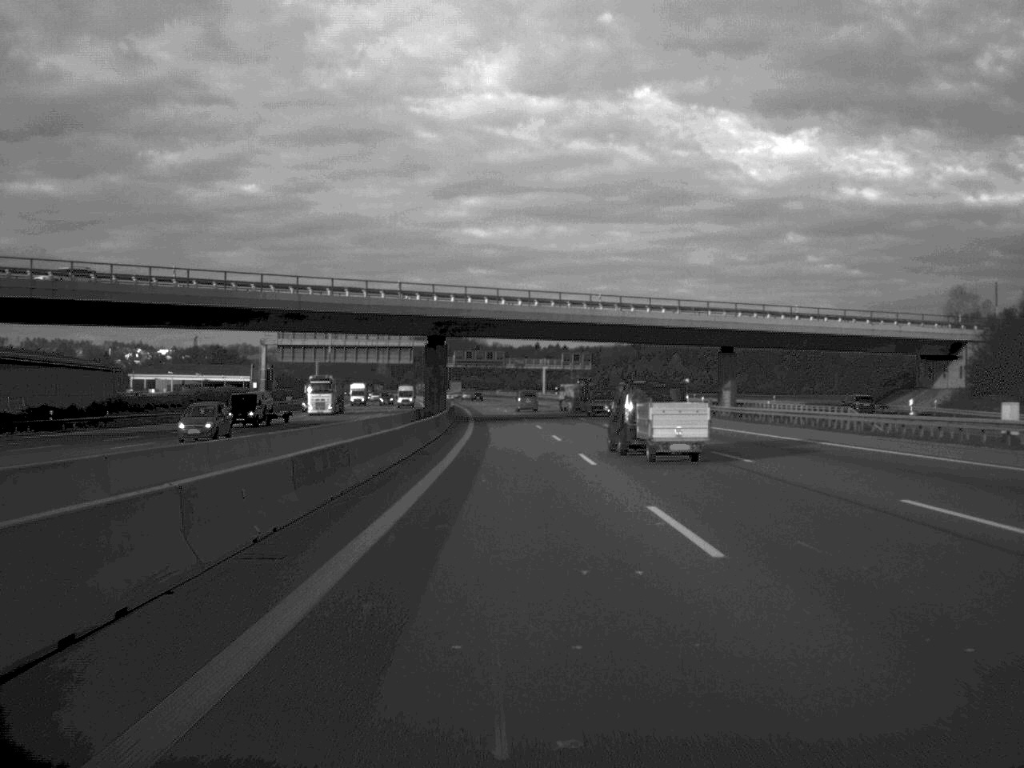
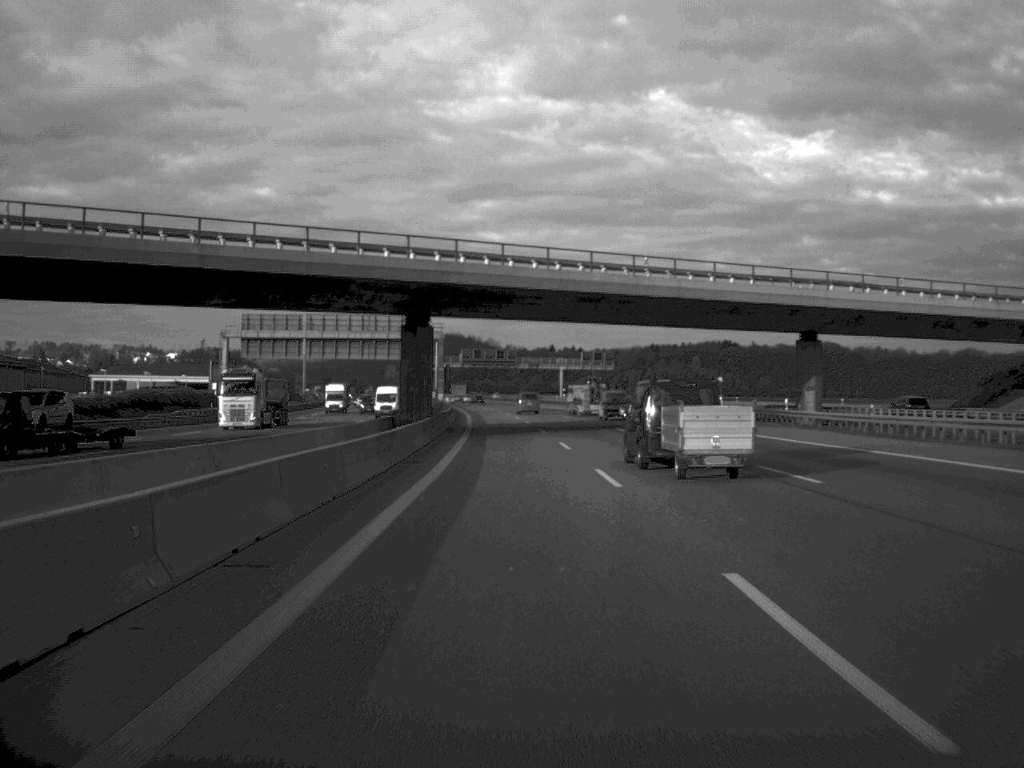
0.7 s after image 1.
(-0.2, +25.0) m; -1°
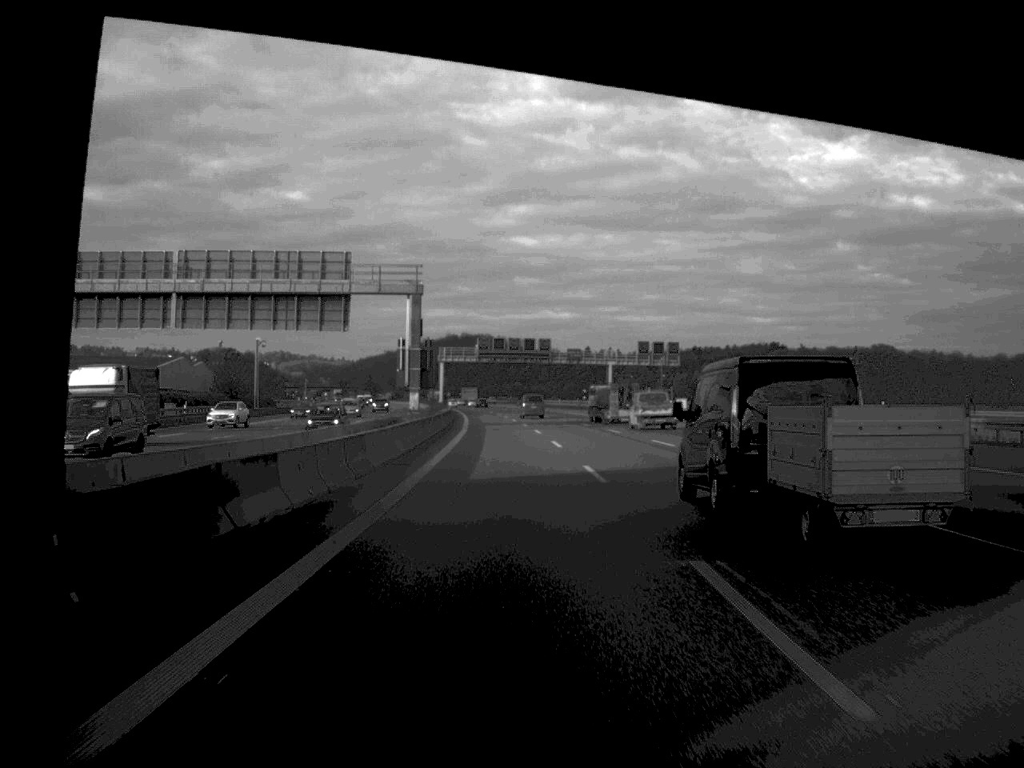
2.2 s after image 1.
(-0.6, +52.4) m; -1°
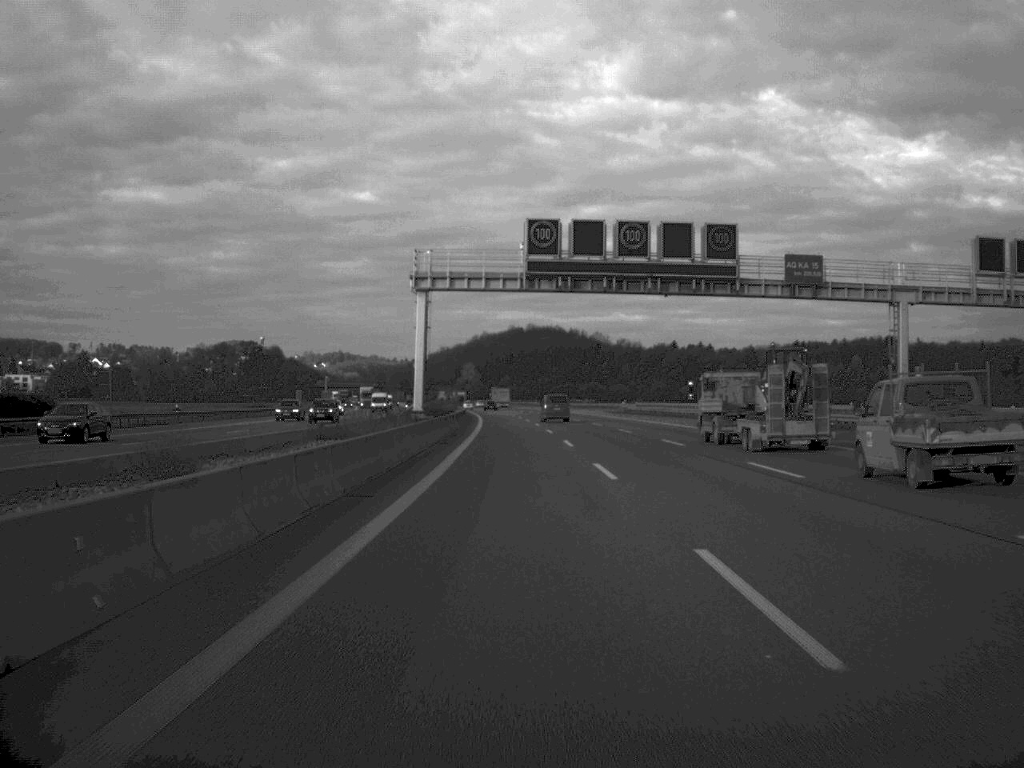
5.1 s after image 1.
(-3.0, +105.0) m; -3°
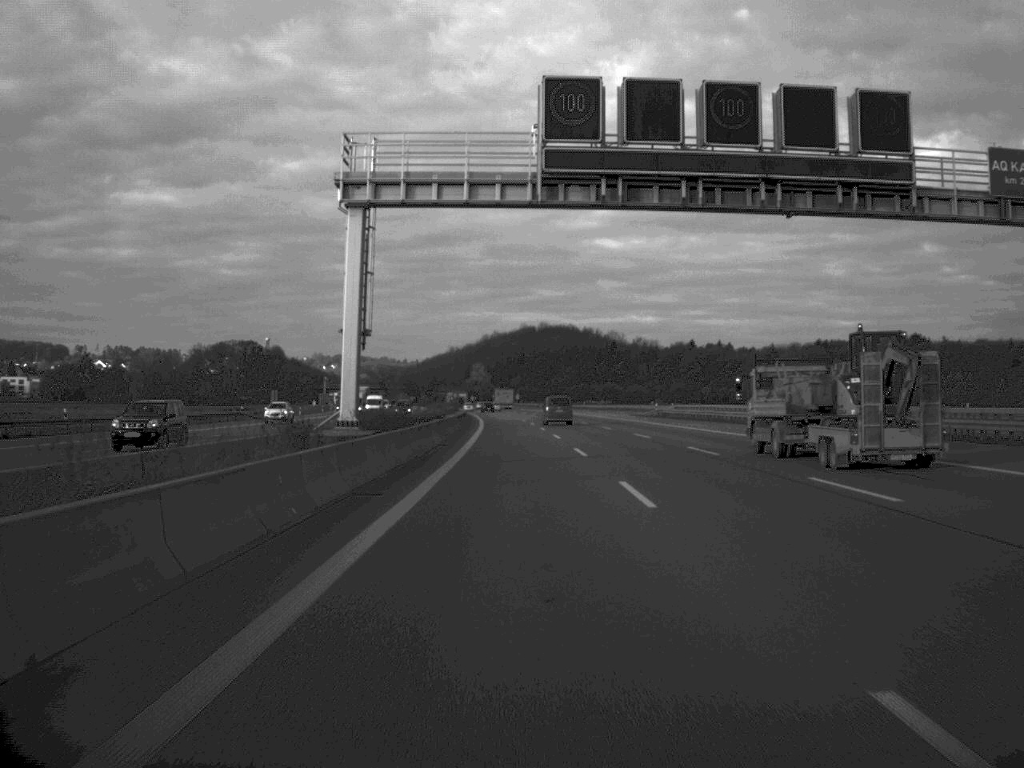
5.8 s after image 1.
(-0.1, +24.5) m; -1°
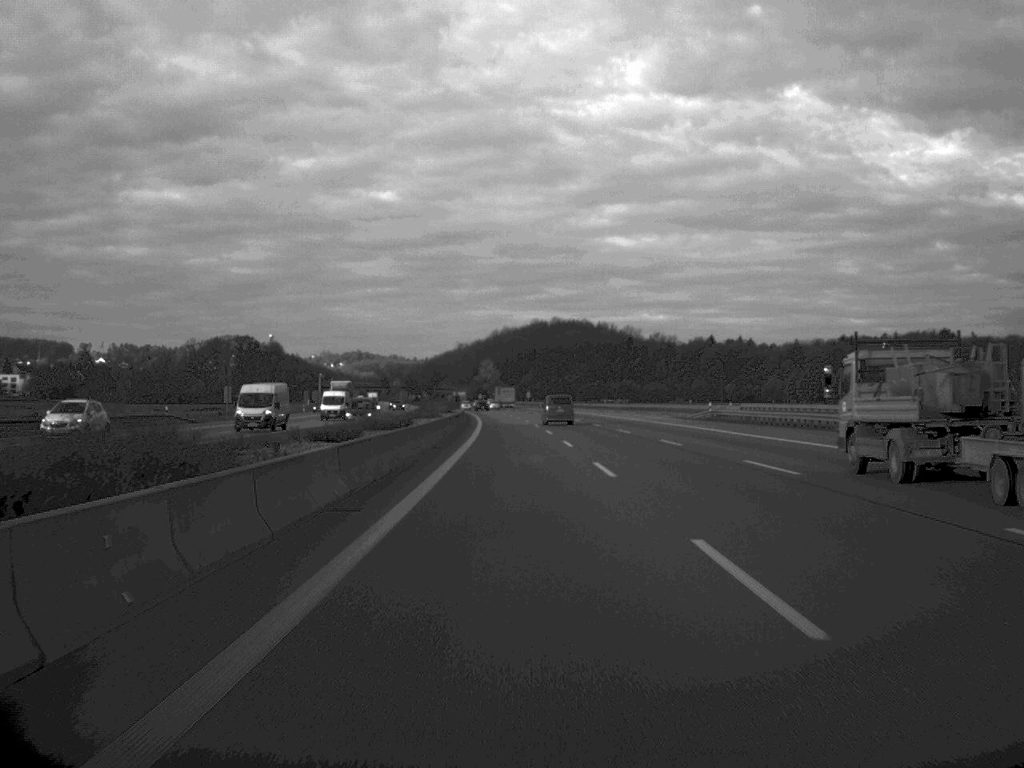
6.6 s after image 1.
(-0.1, +27.8) m; 0°
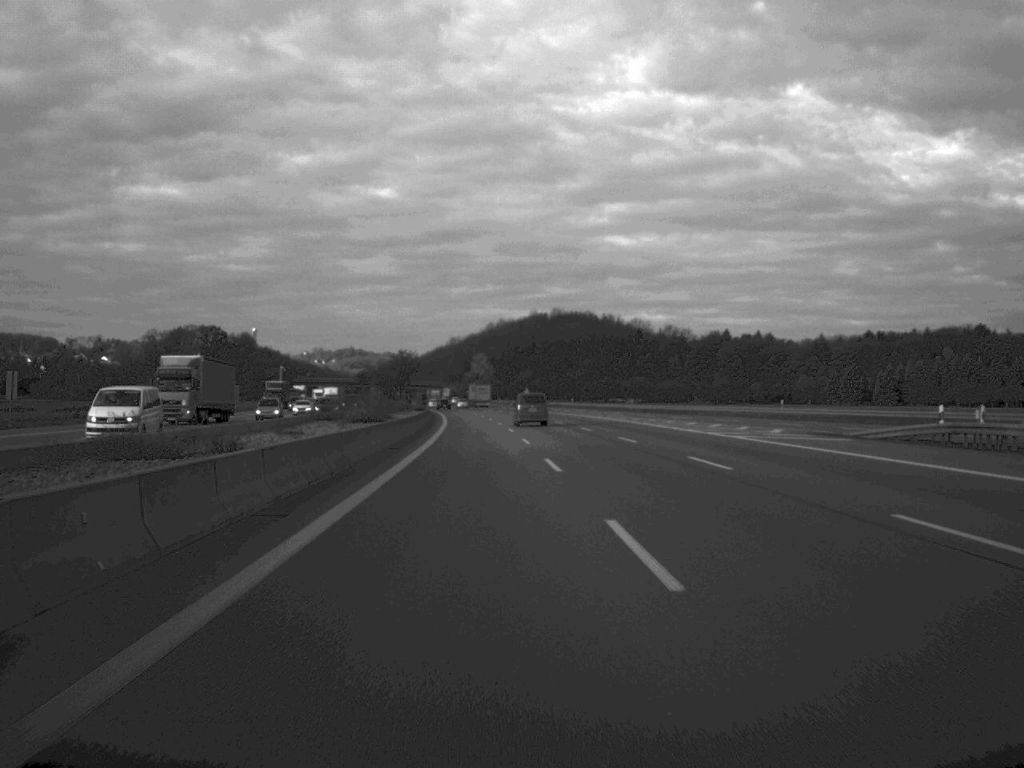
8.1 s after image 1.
(0.0, +50.8) m; 0°
